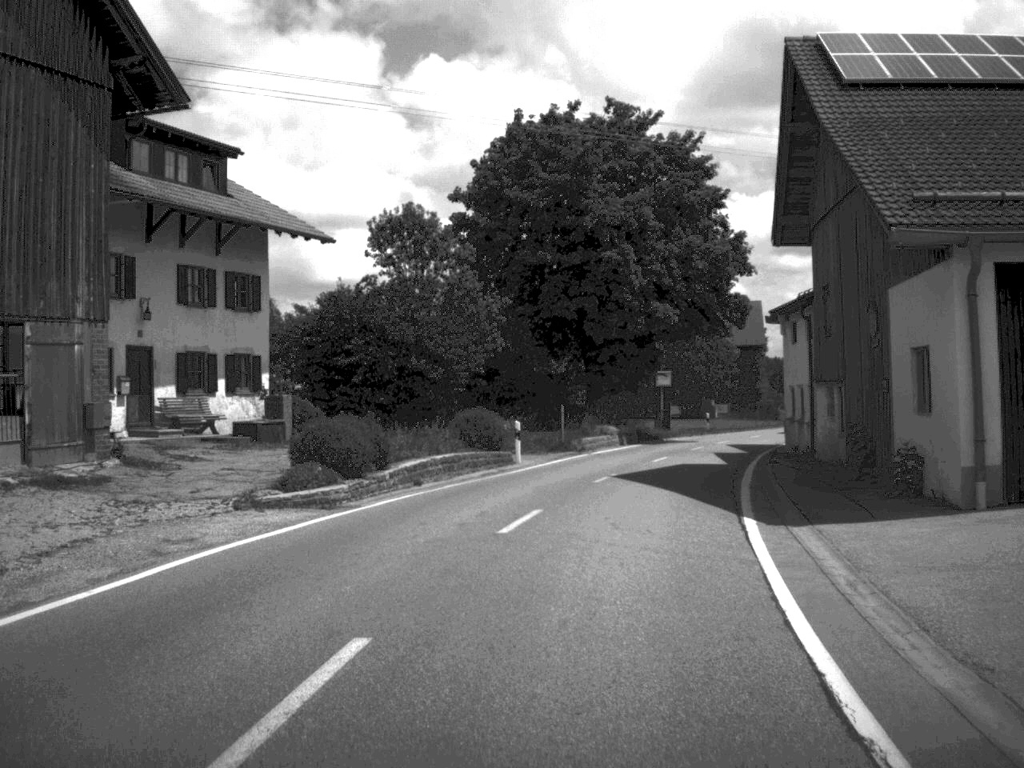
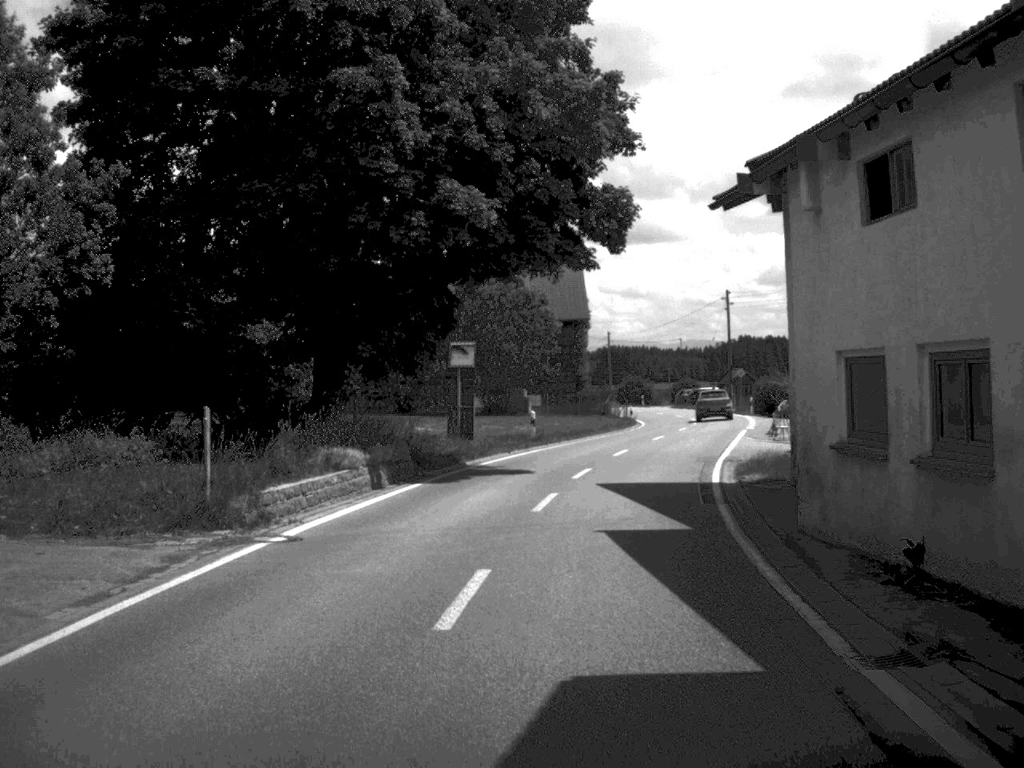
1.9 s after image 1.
(+2.2, +24.0) m; +9°
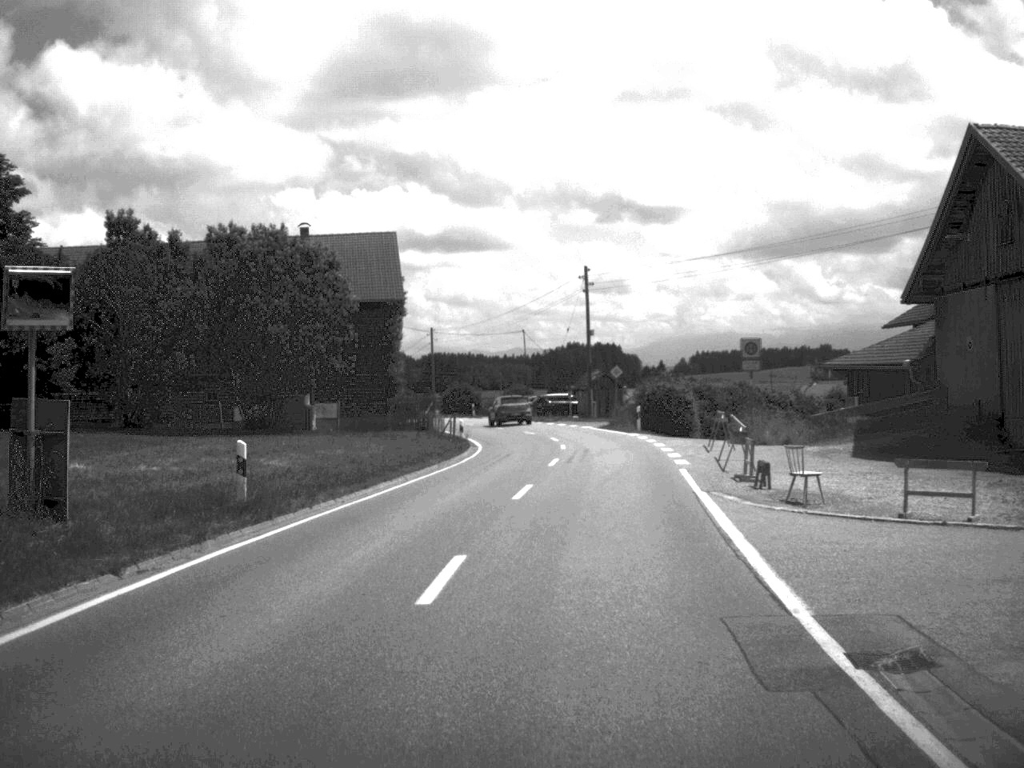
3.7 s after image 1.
(+1.5, +22.4) m; +8°
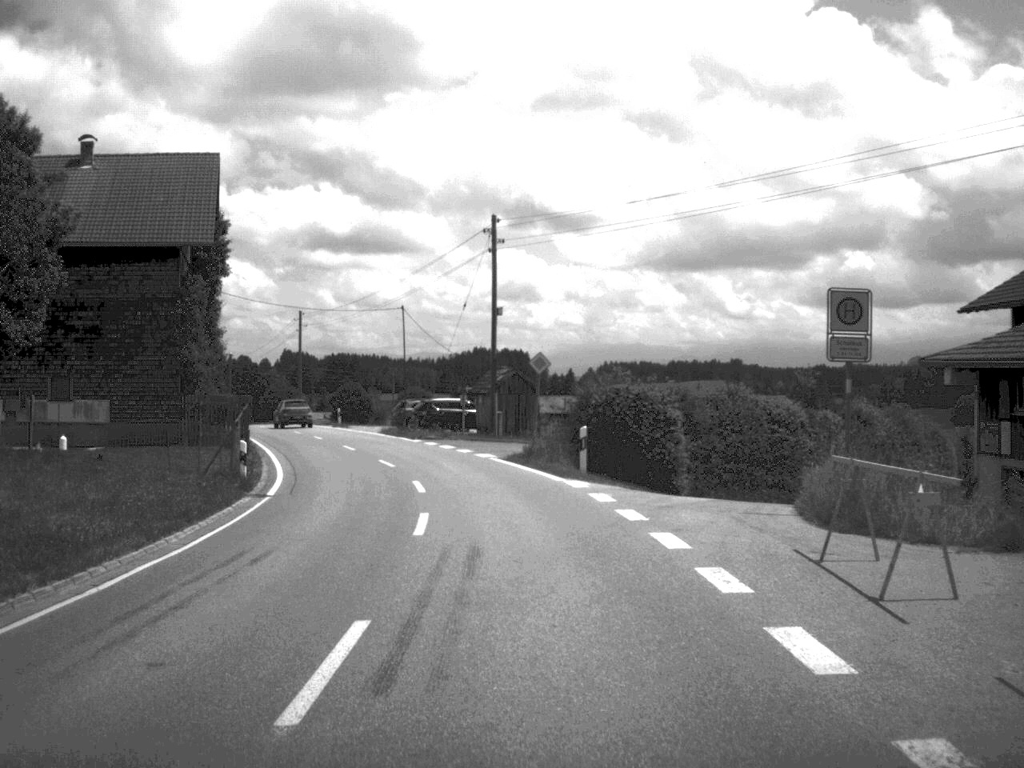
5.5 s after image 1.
(+1.1, +22.7) m; +4°
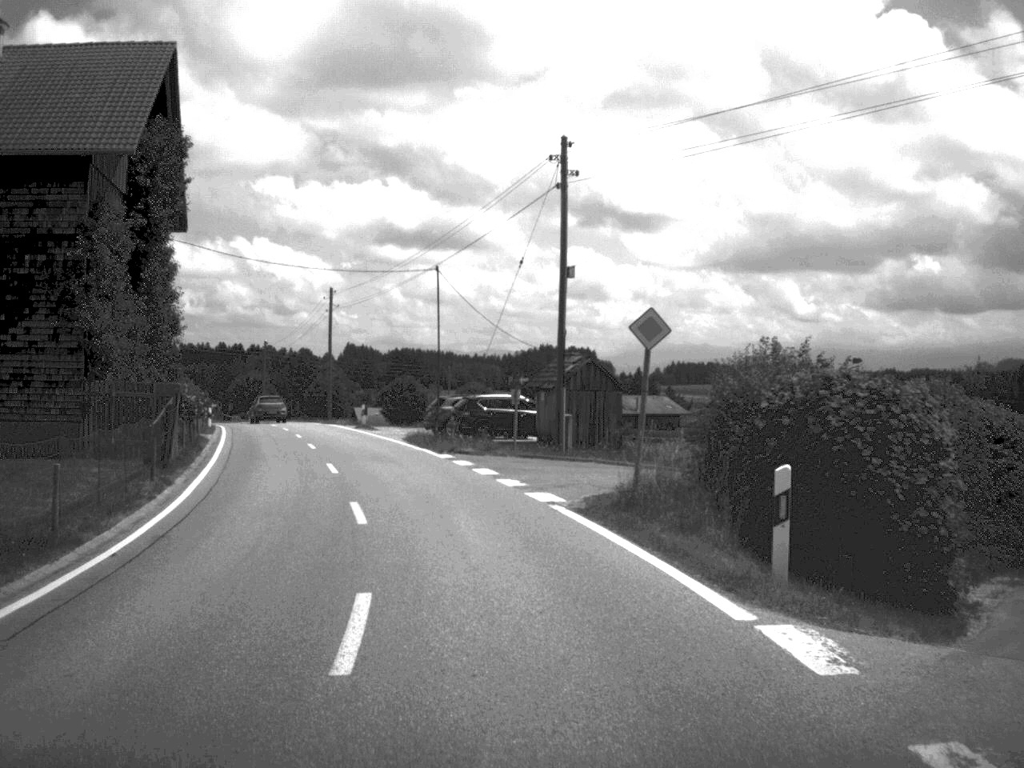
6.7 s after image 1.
(-0.3, +14.9) m; -3°
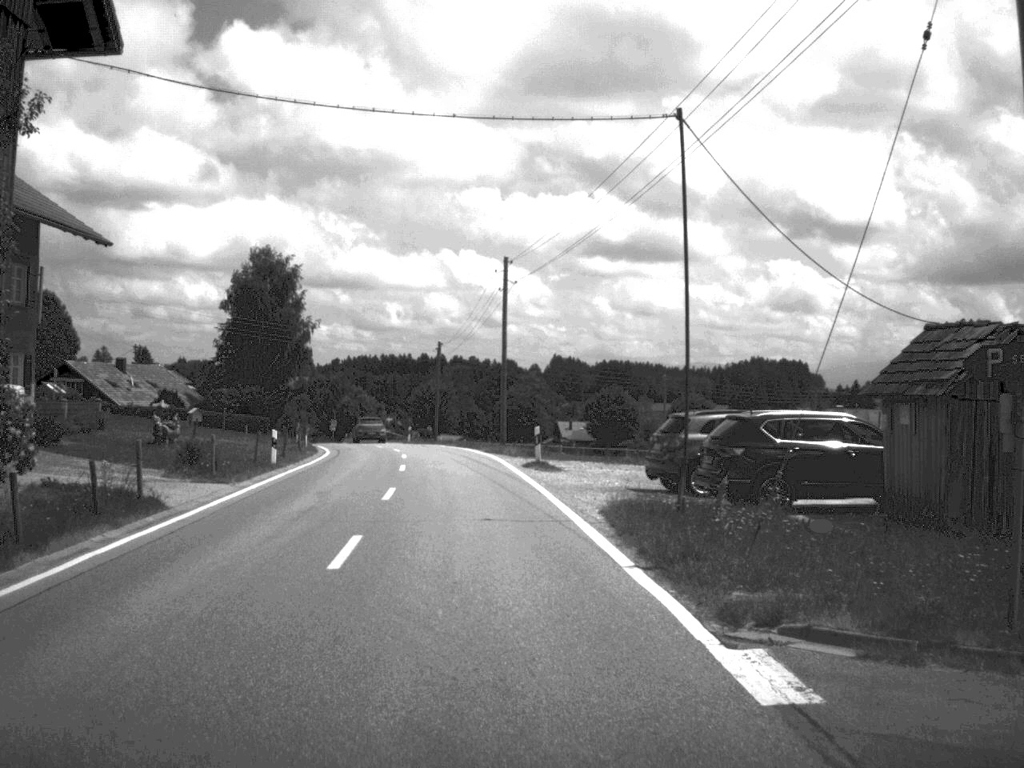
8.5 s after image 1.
(-1.9, +23.0) m; -9°
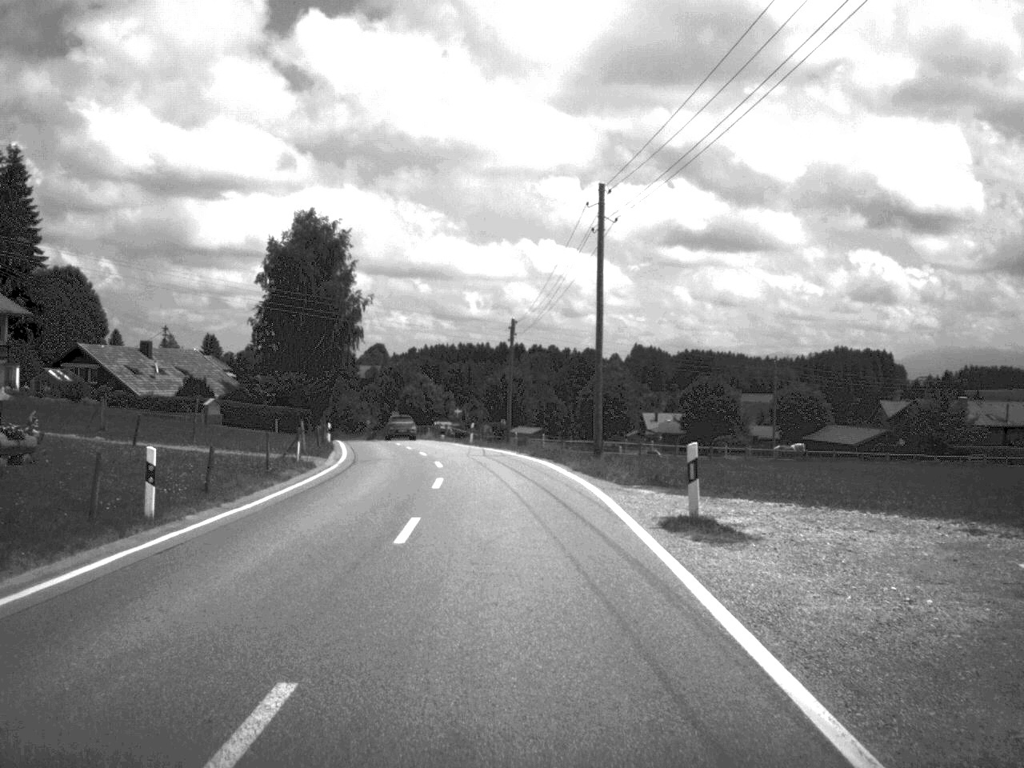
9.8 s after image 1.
(-0.7, +16.6) m; -4°
